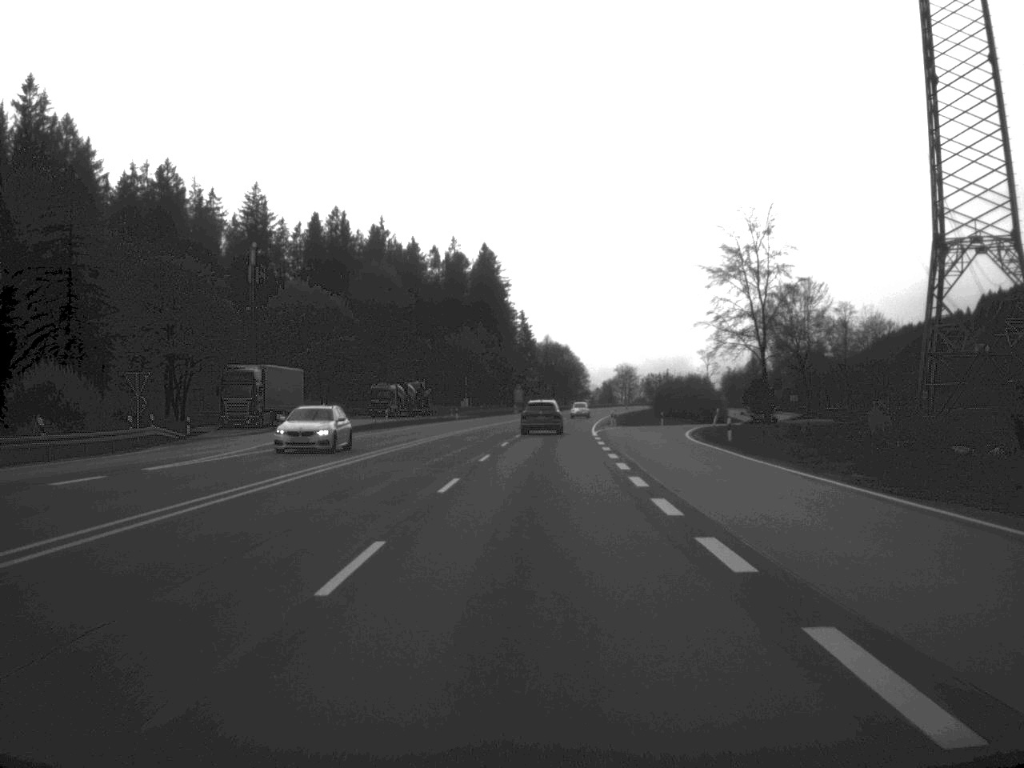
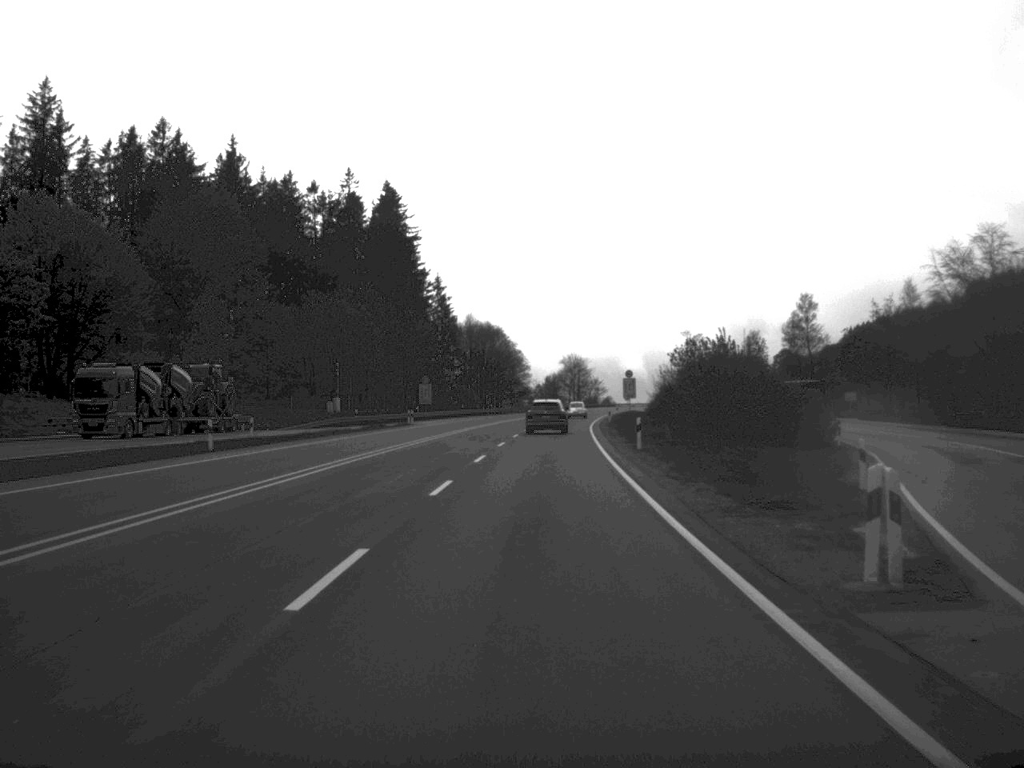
(+2.0, +71.7) m; +3°
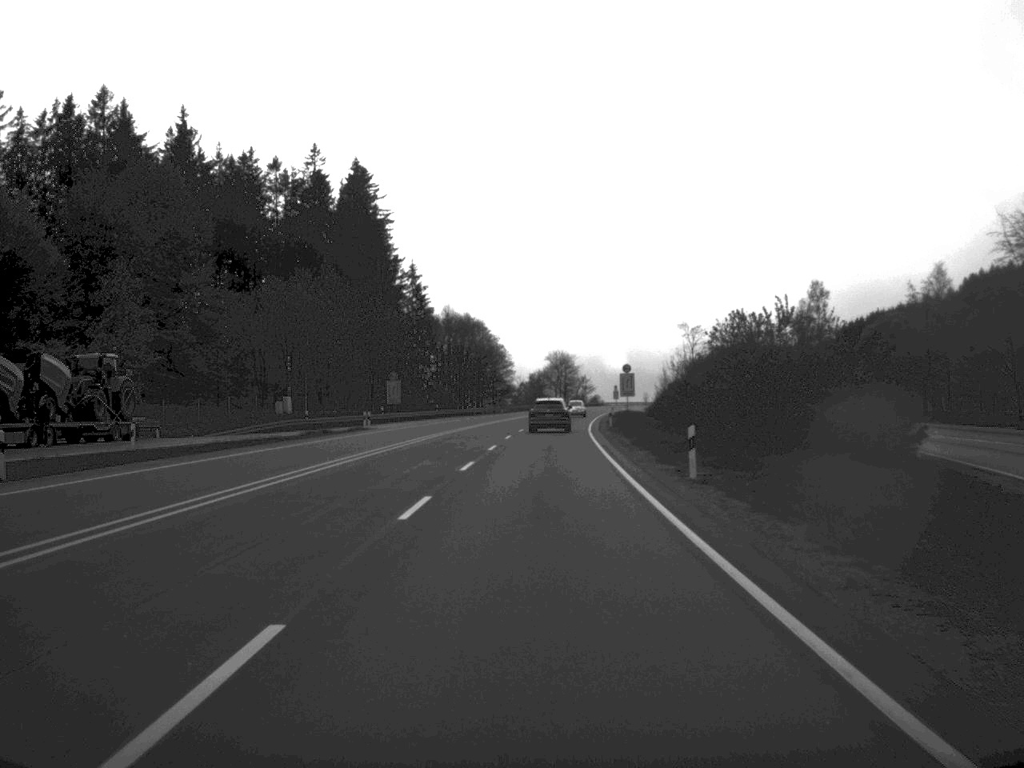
(+0.1, +16.4) m; +1°
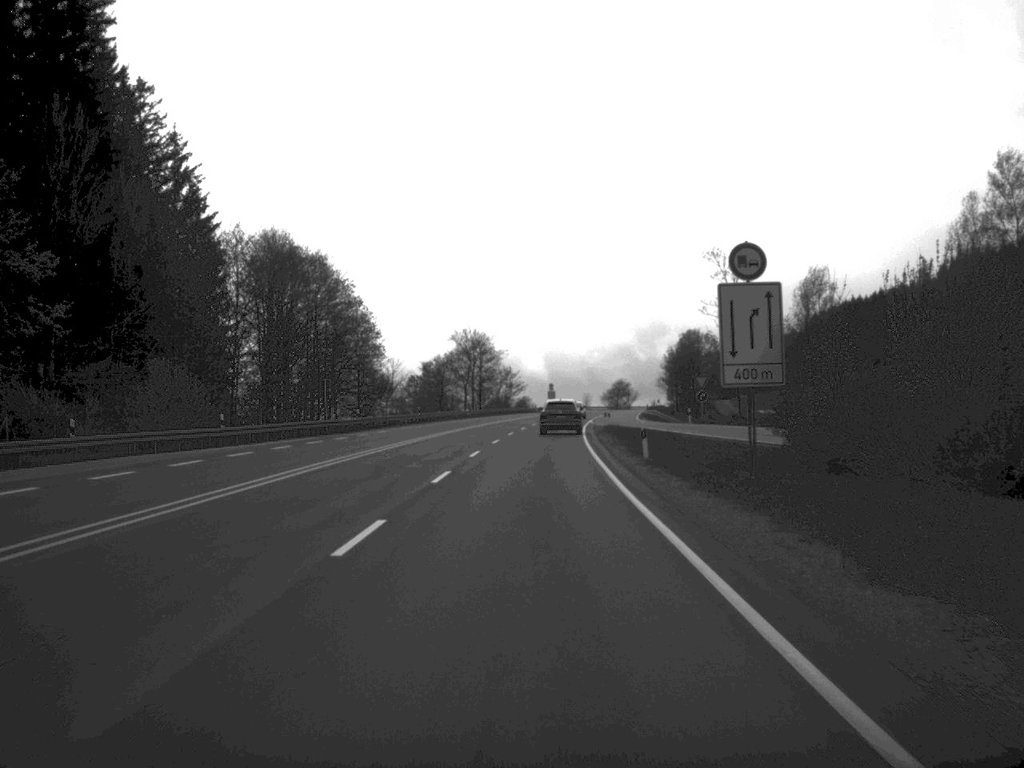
(+2.7, +86.7) m; +4°
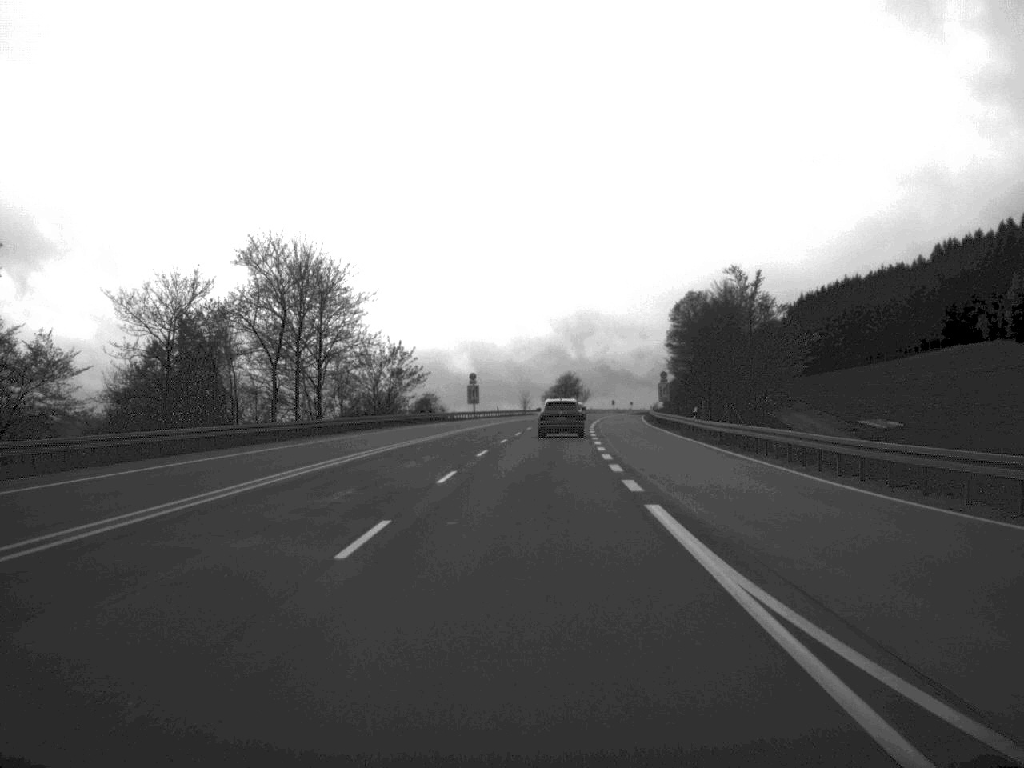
(+2.2, +83.1) m; +3°
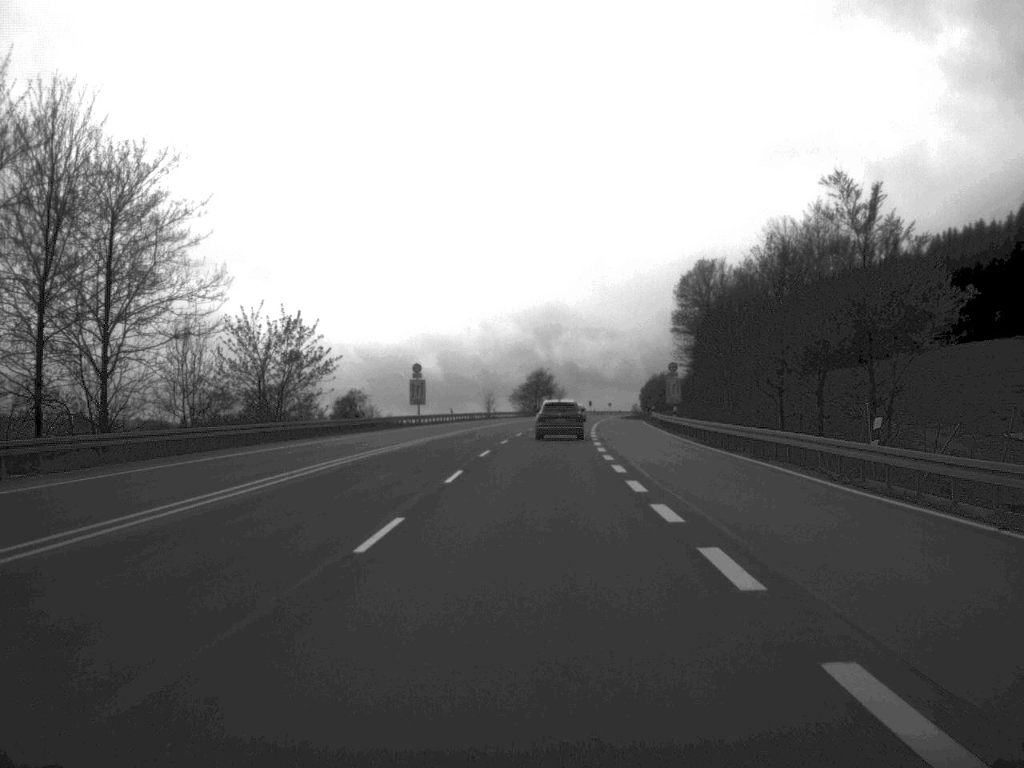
(+0.4, +35.0) m; +1°
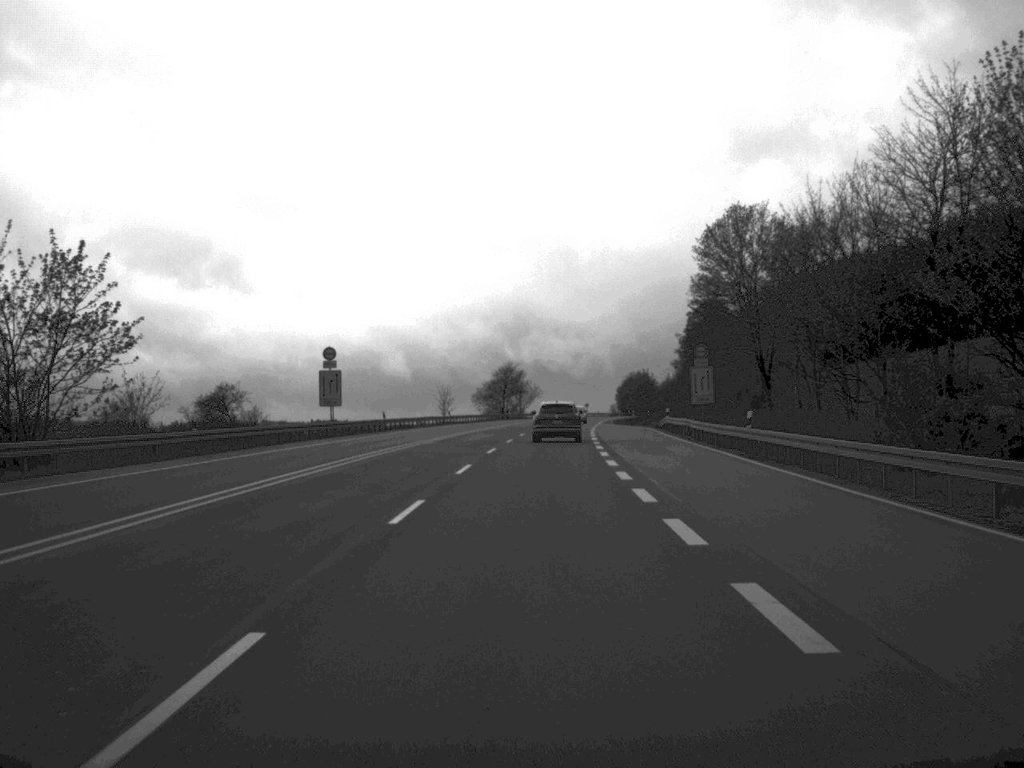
(+0.4, +32.2) m; +1°
